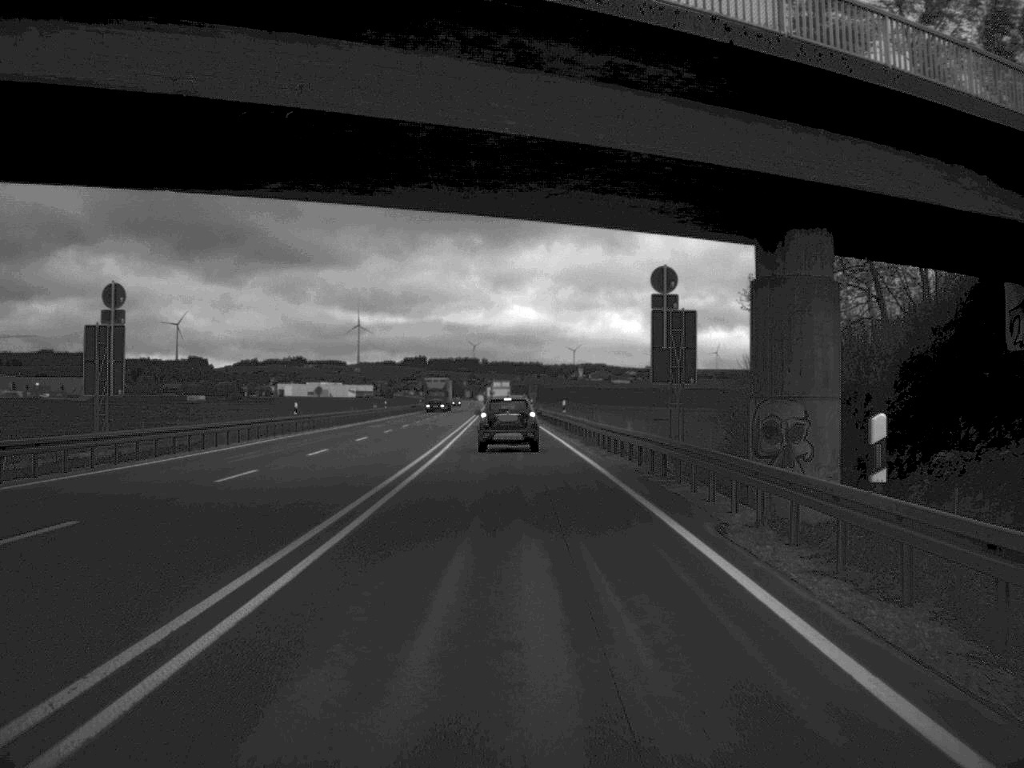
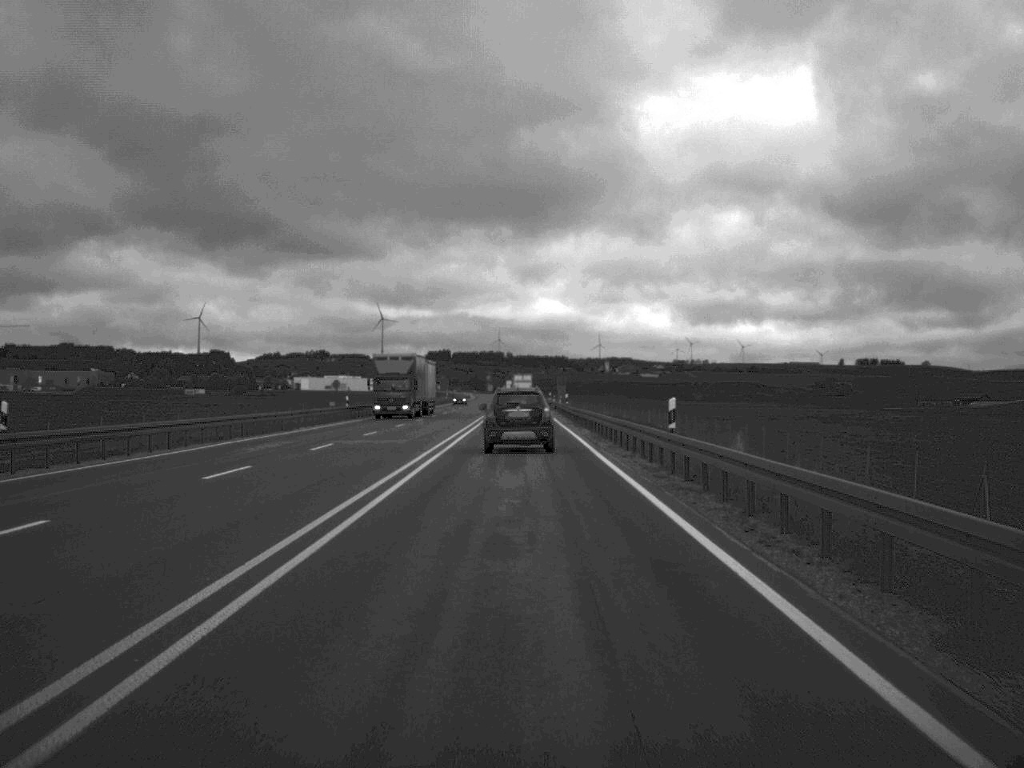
(-0.4, +37.2) m; -1°
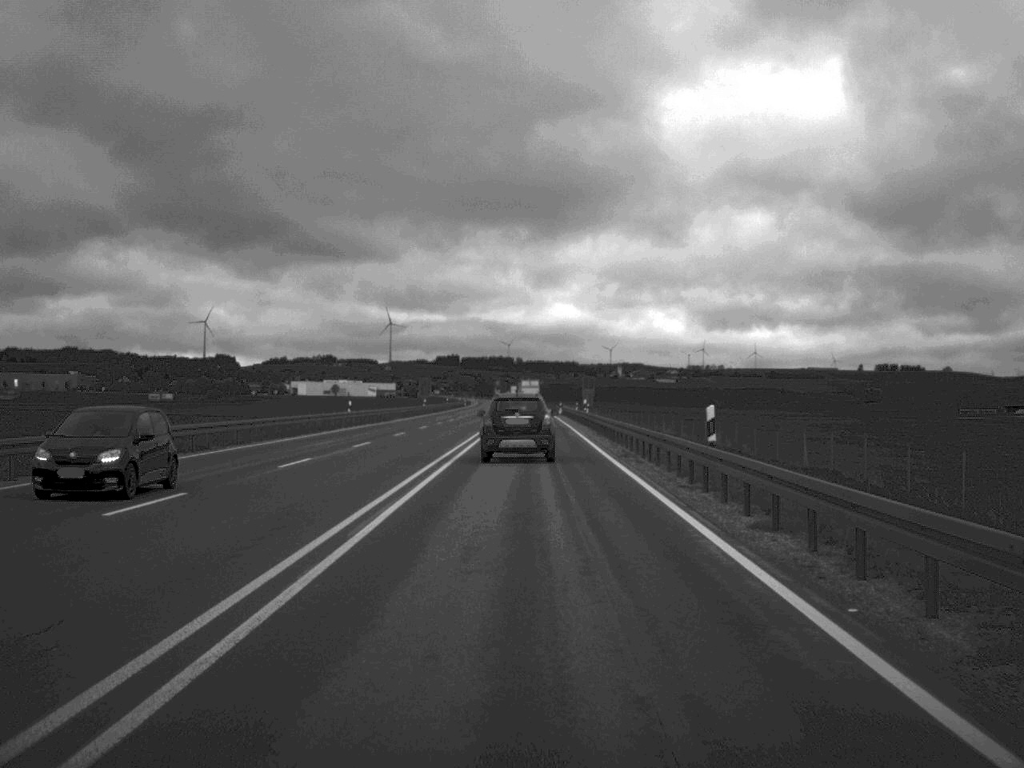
(-0.3, +54.1) m; -1°
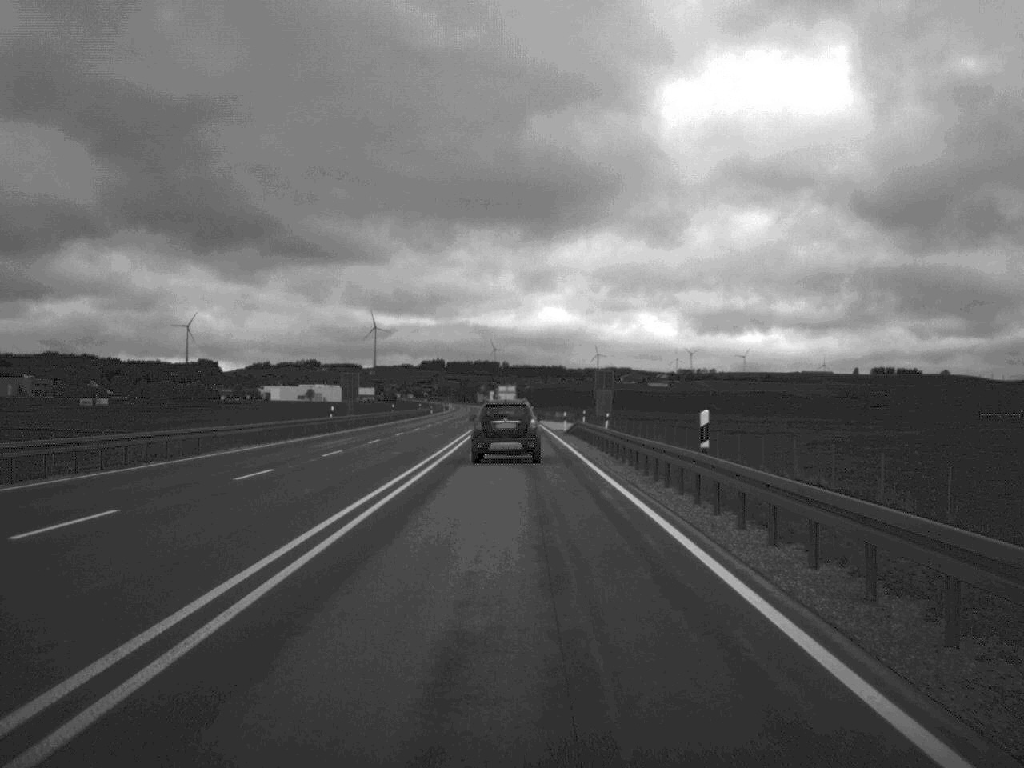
(+0.3, +50.2) m; 0°
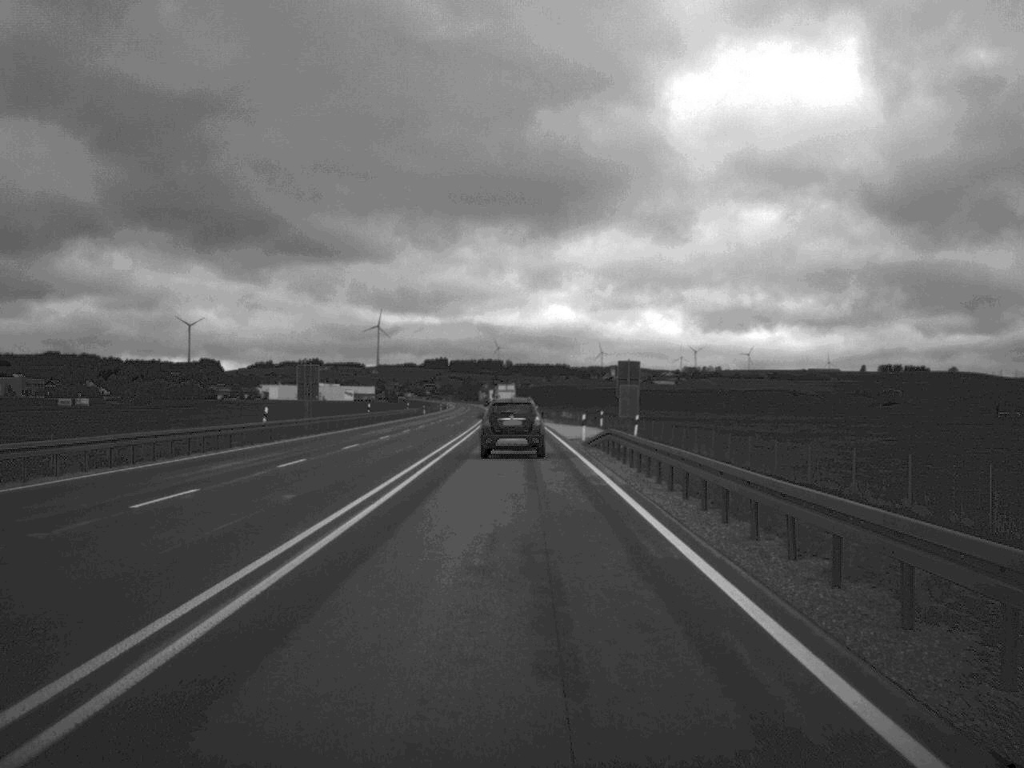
(0.0, +18.9) m; 0°
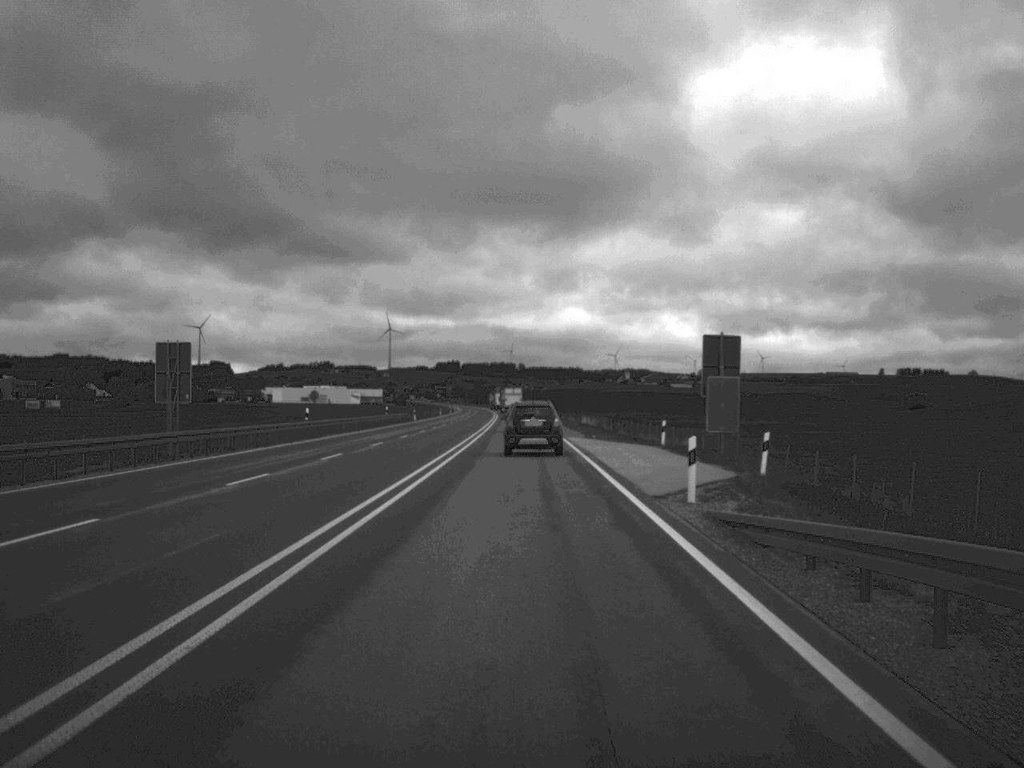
(-0.2, +30.1) m; -1°
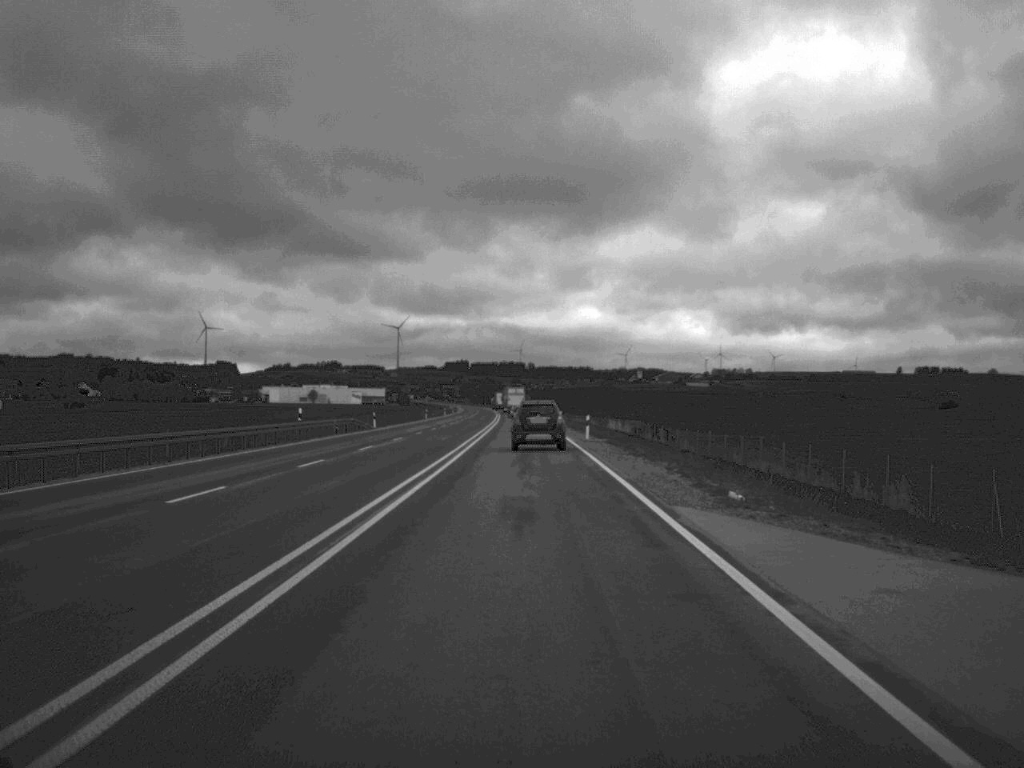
(-0.1, +40.7) m; -1°
